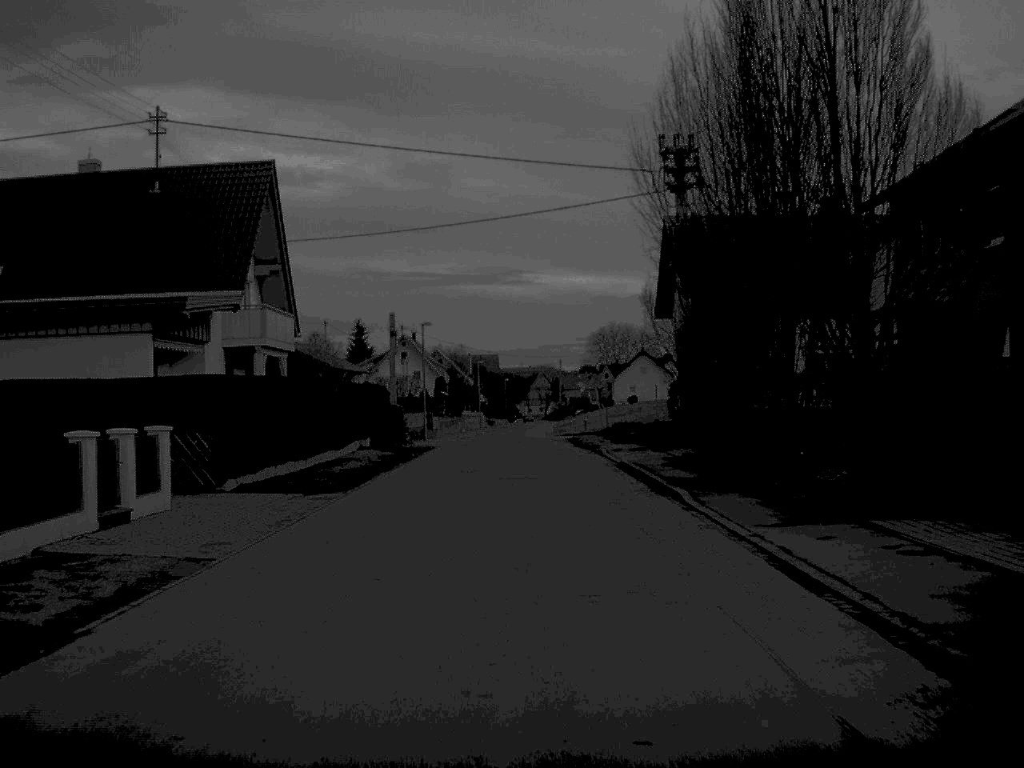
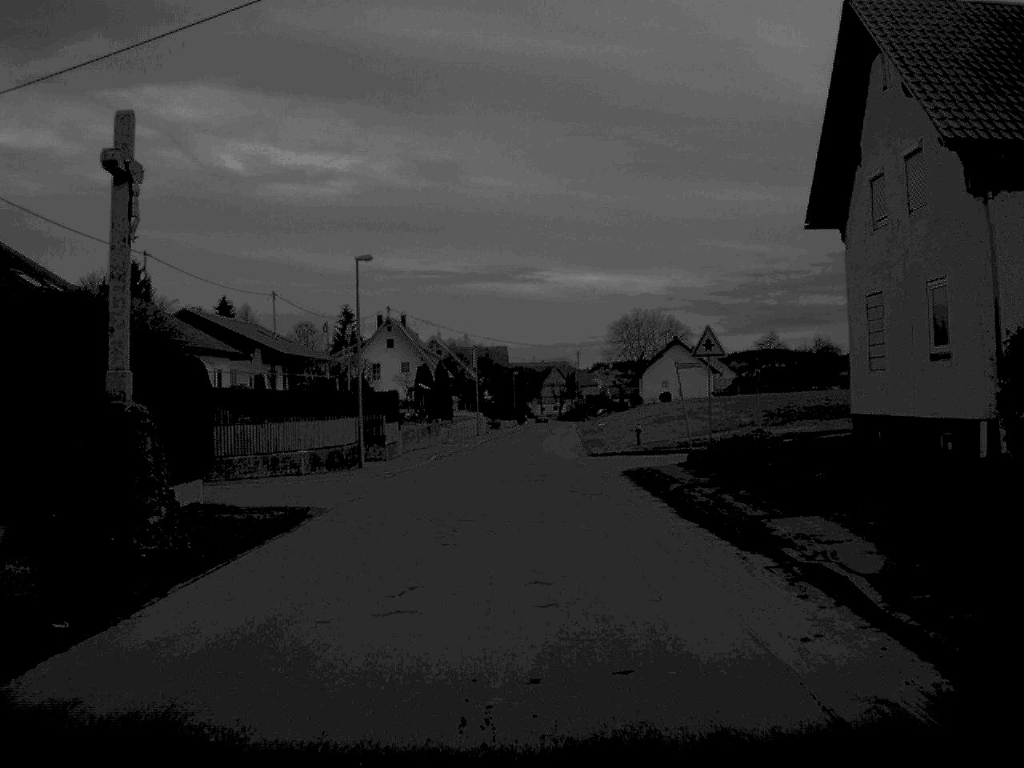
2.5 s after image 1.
(-0.1, +29.9) m; 0°
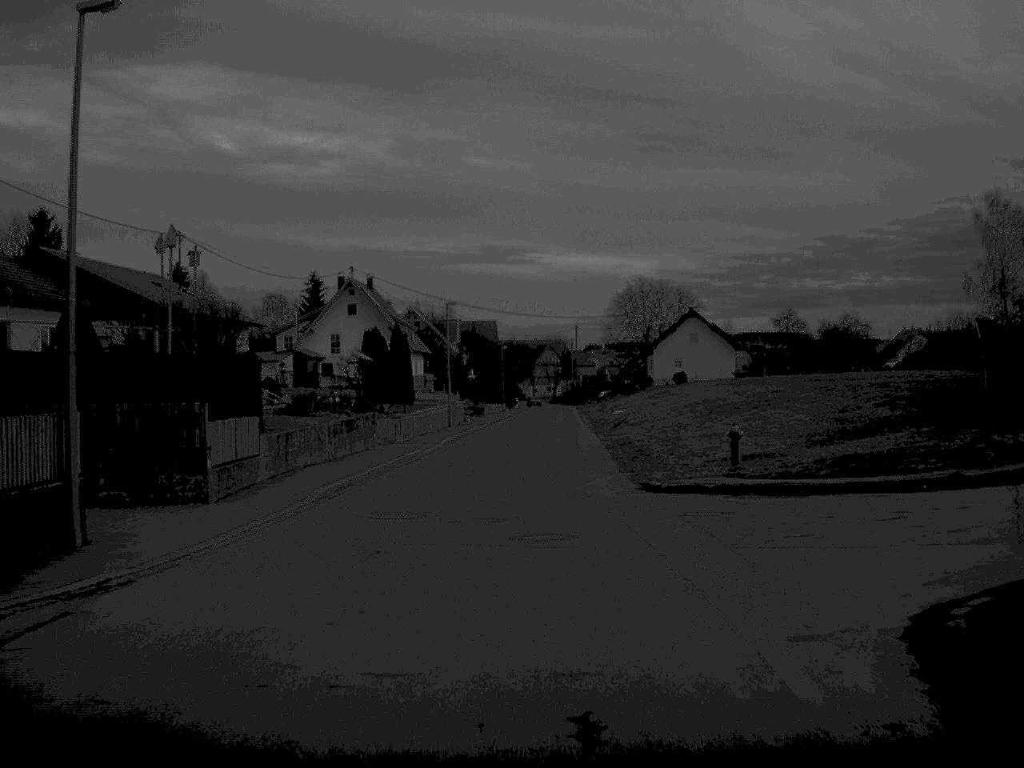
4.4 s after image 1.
(+0.1, +23.5) m; 0°
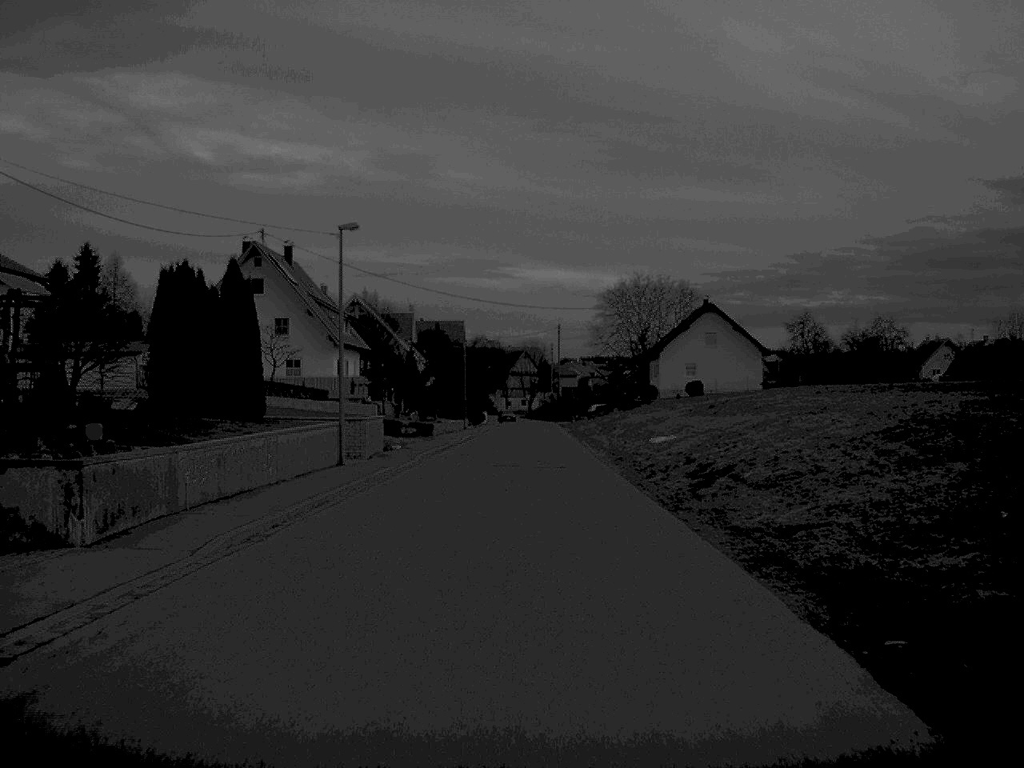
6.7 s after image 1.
(+0.3, +30.6) m; +1°
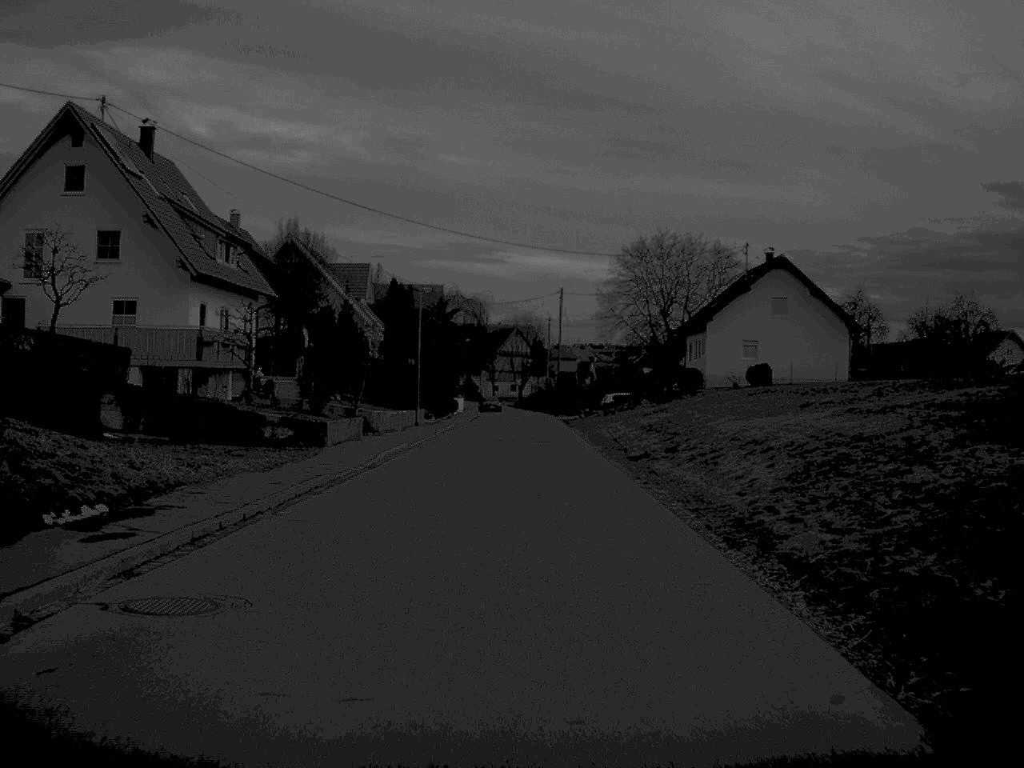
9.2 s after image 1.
(+0.2, +33.0) m; 0°
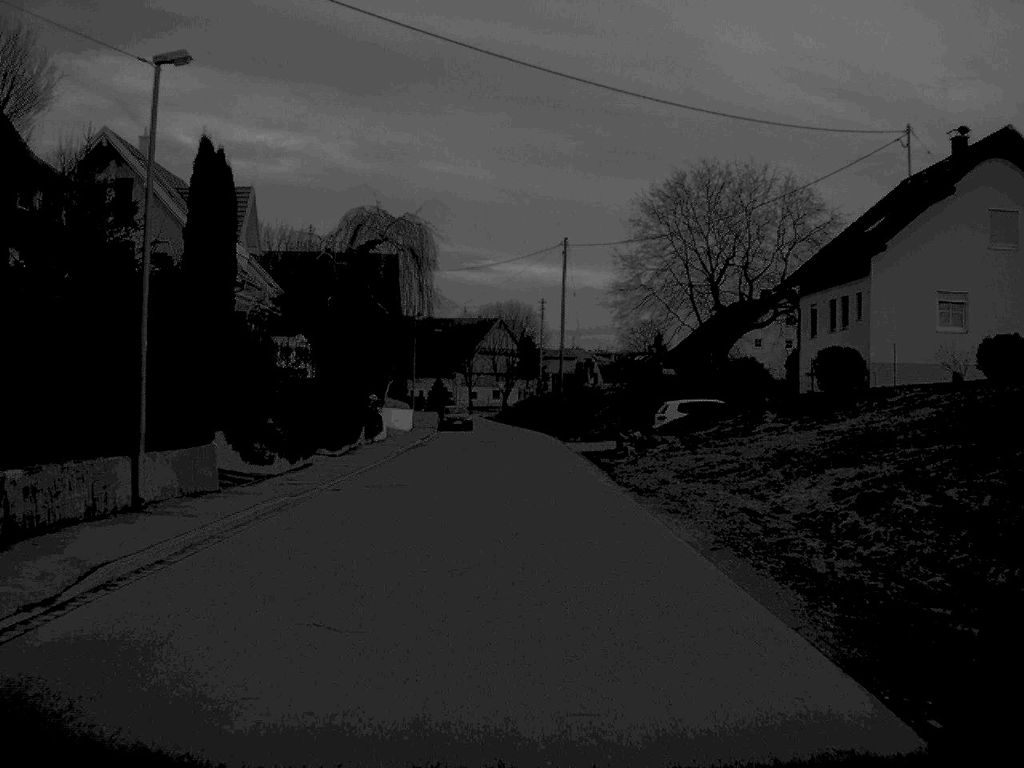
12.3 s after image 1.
(+0.2, +39.9) m; +1°
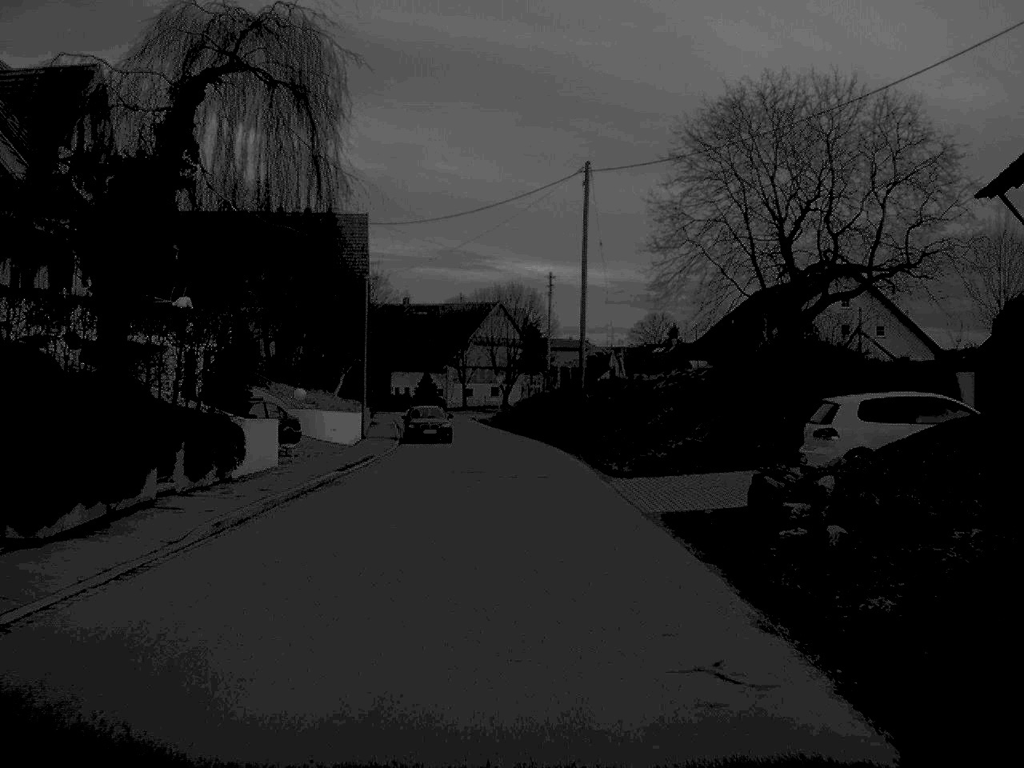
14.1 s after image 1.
(0.0, +22.9) m; 0°
